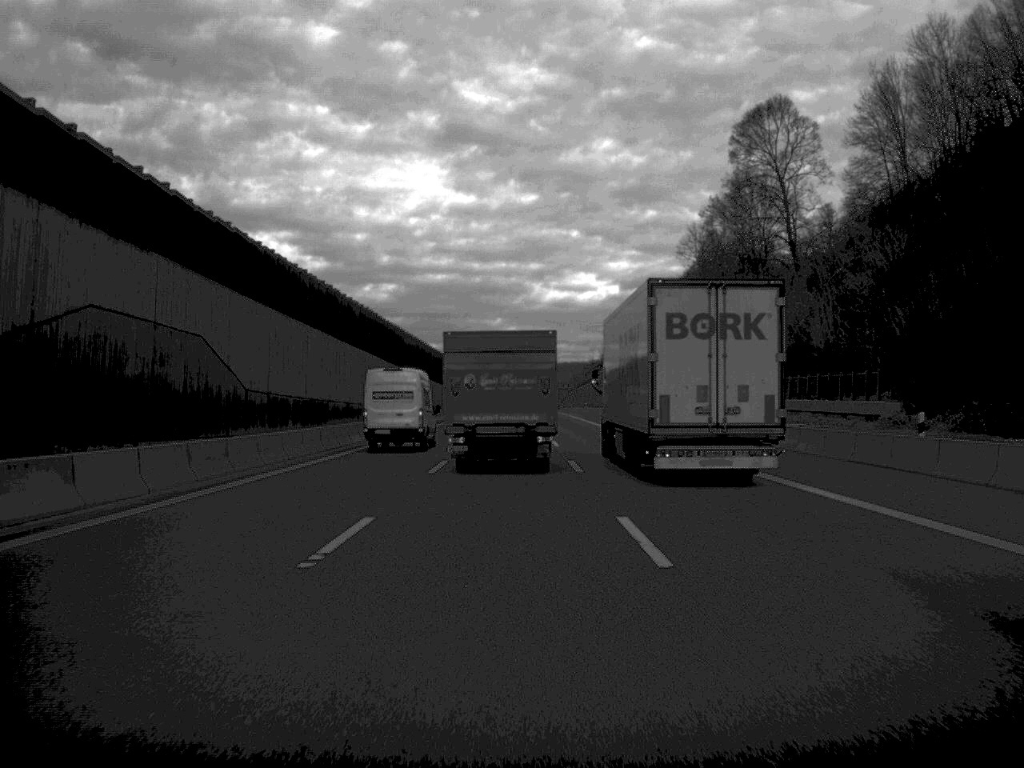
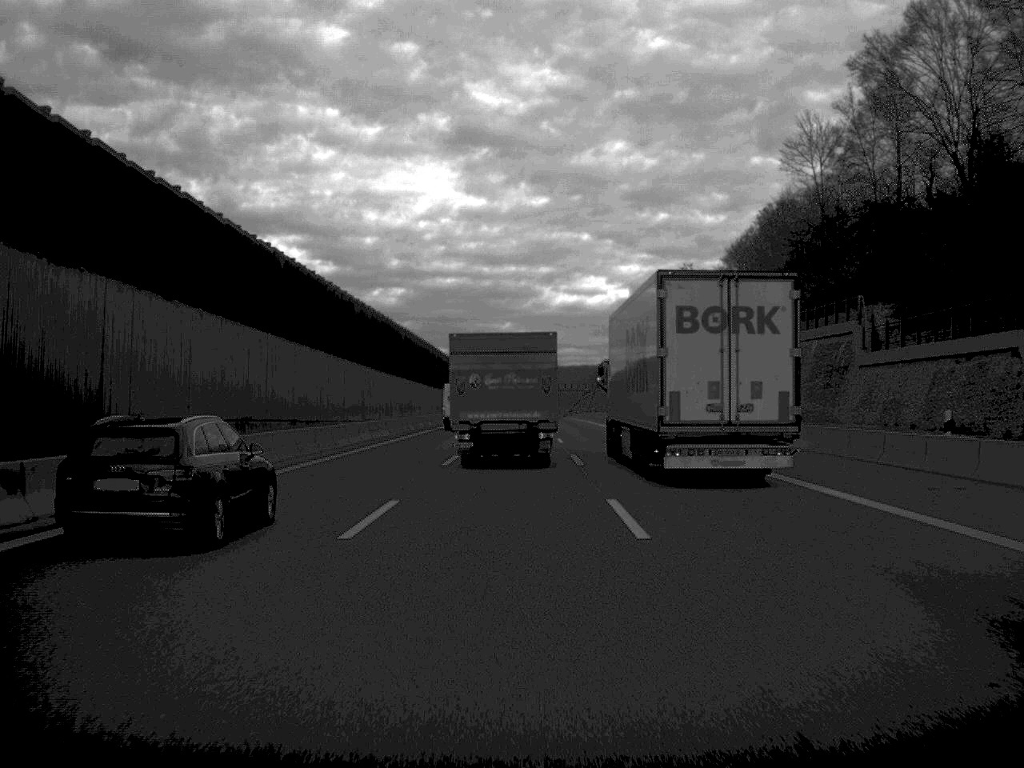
(-0.2, +51.4) m; 0°
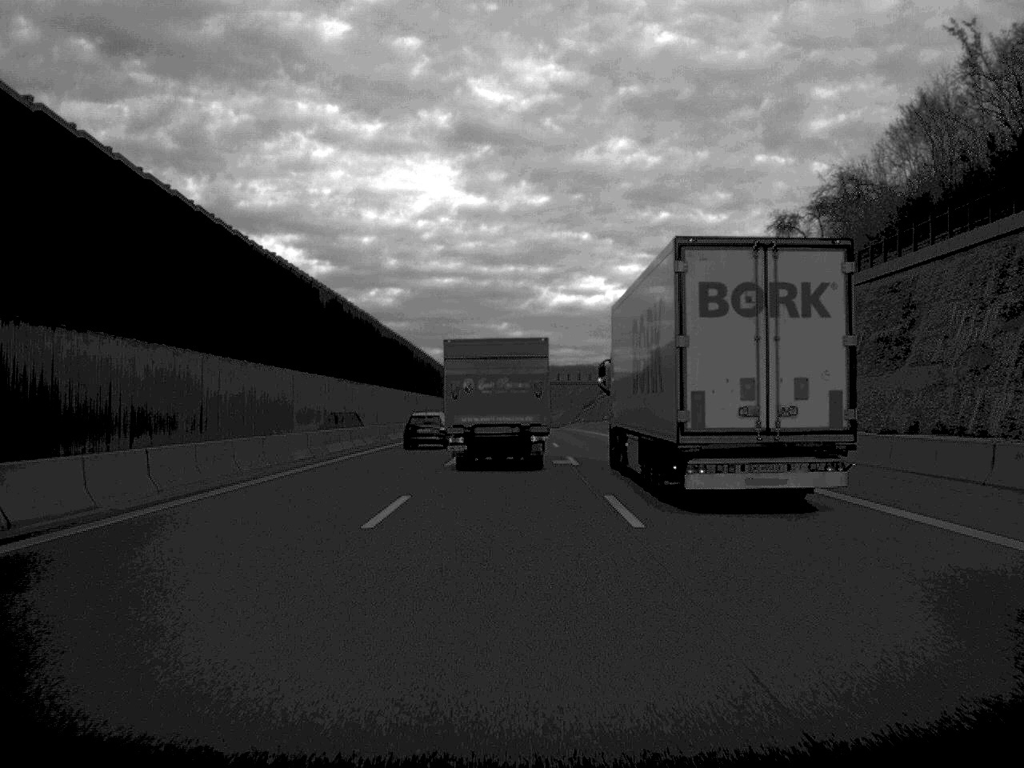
(+0.1, +88.7) m; 0°
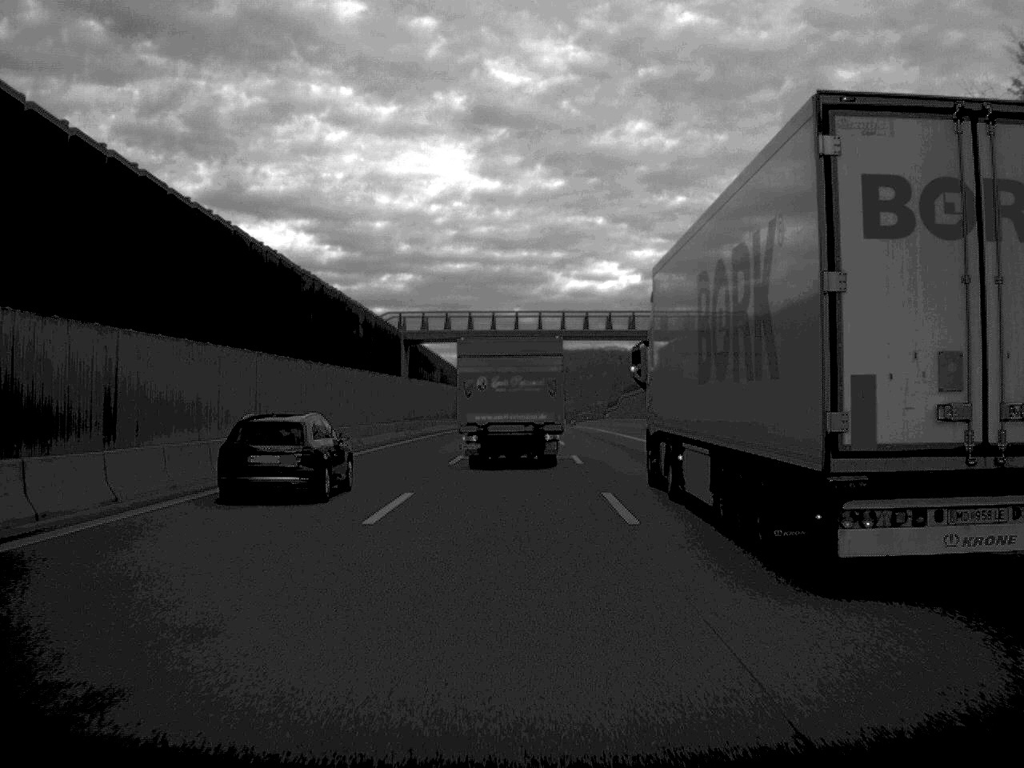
(-0.2, +90.2) m; 0°
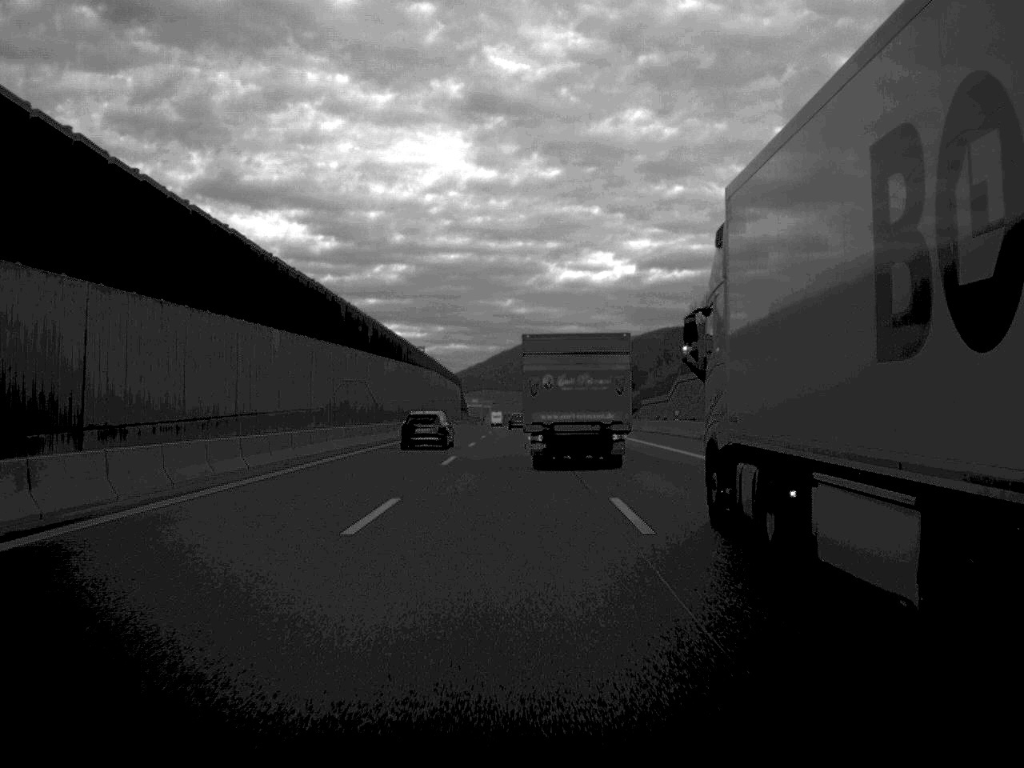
(+0.2, +73.8) m; 0°
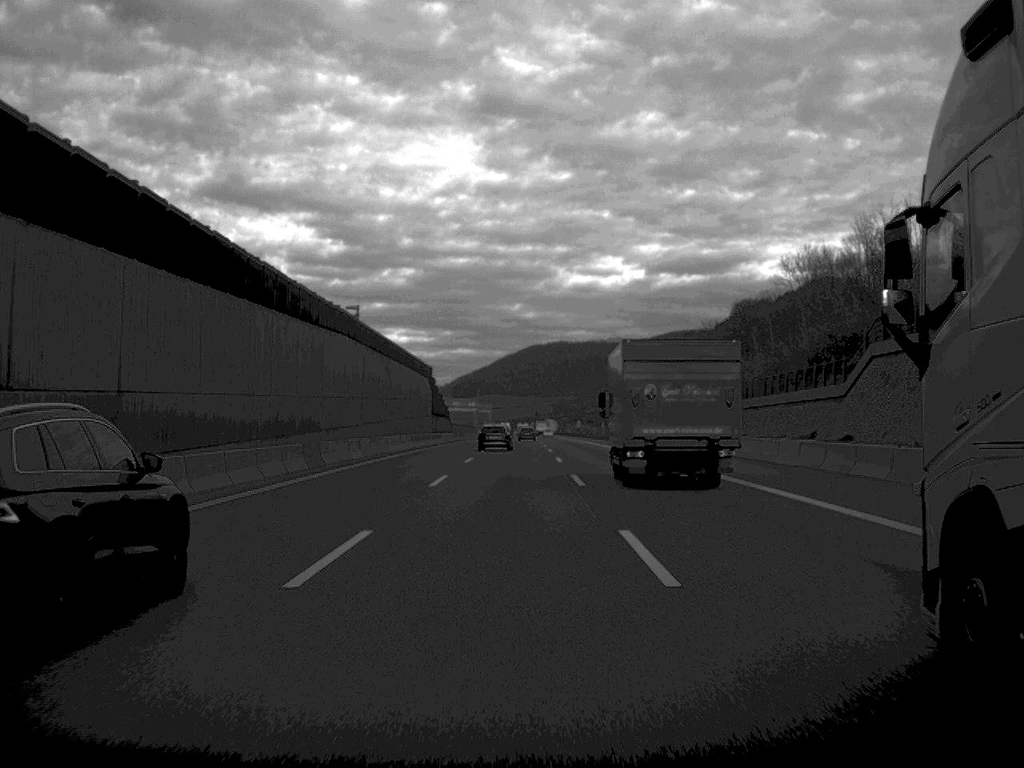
(-0.1, +57.6) m; 0°
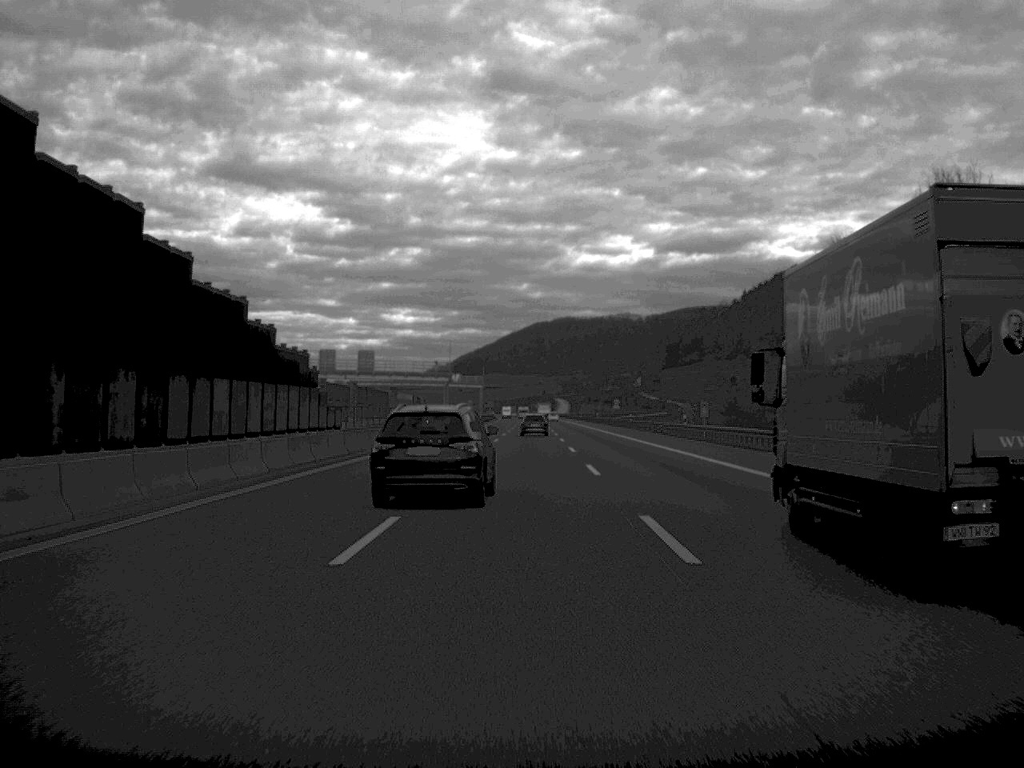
(-0.3, +89.4) m; 0°
